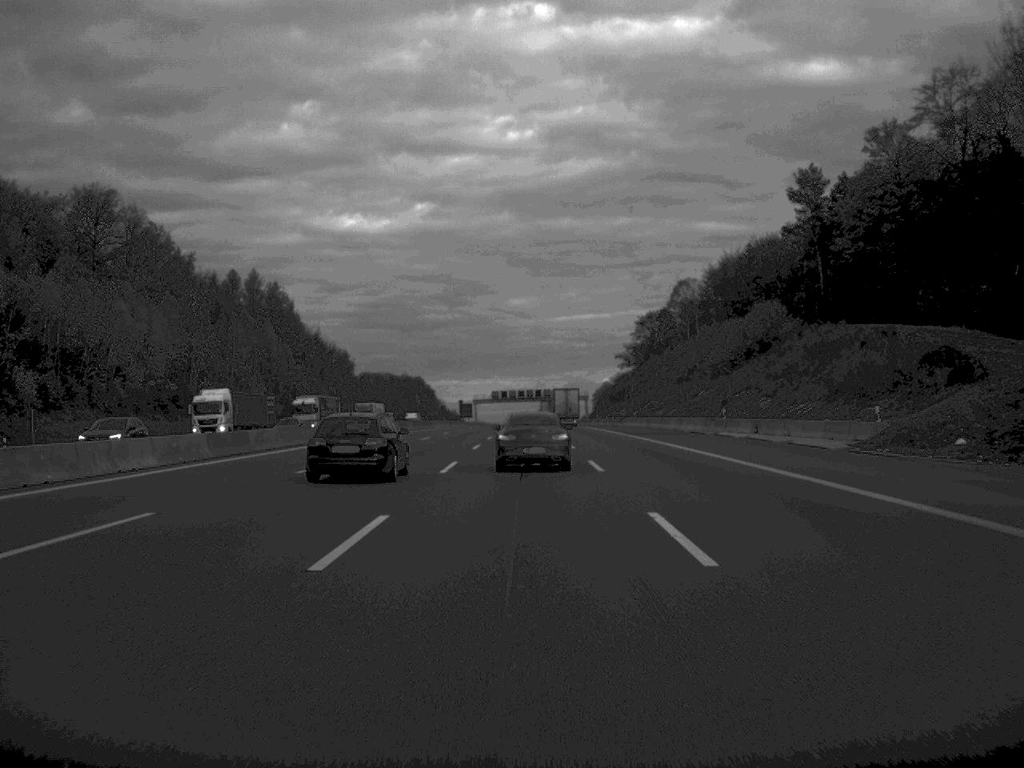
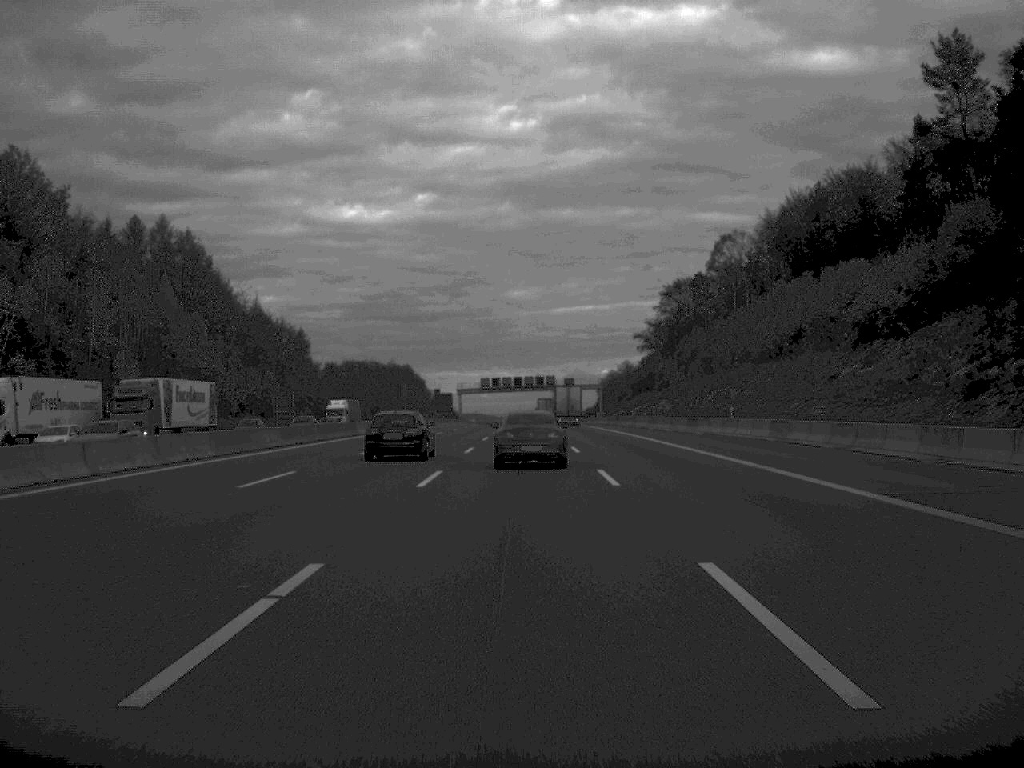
(+0.1, +59.7) m; 0°
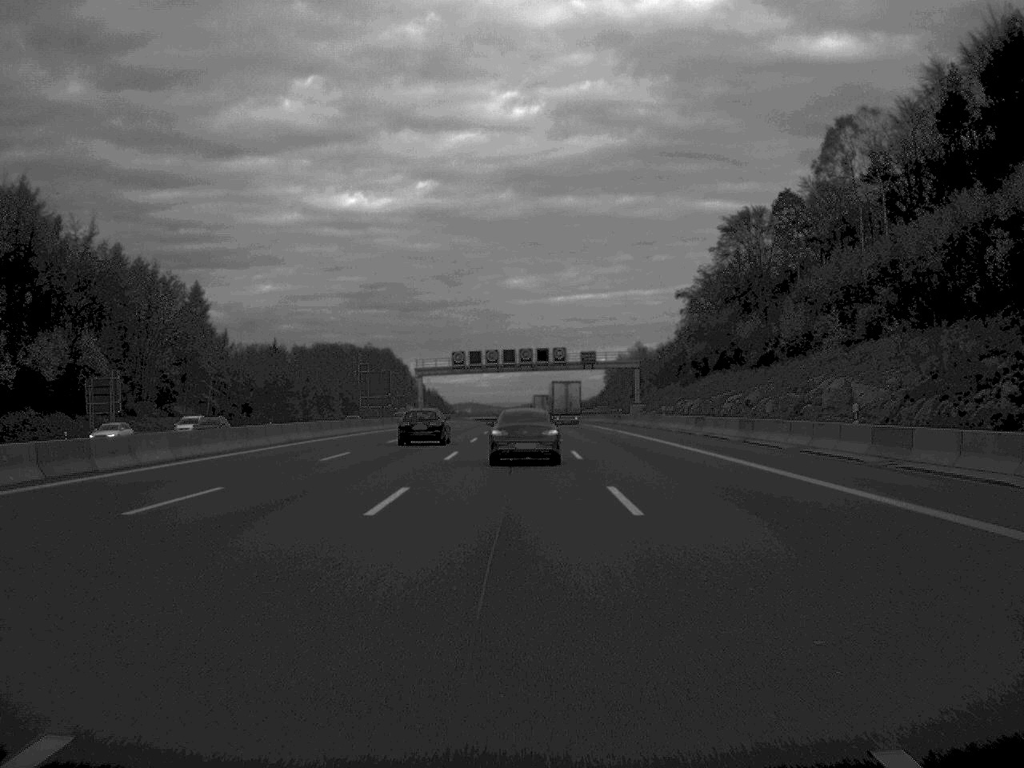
(+0.1, +78.6) m; 0°
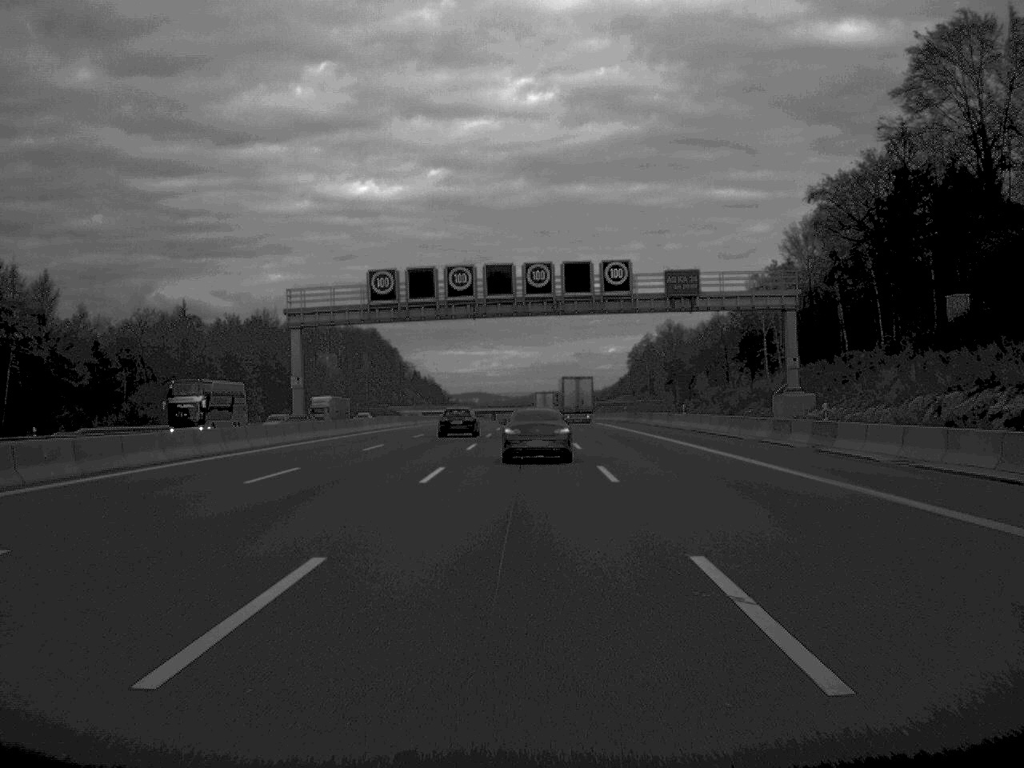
(-0.3, +82.1) m; 0°
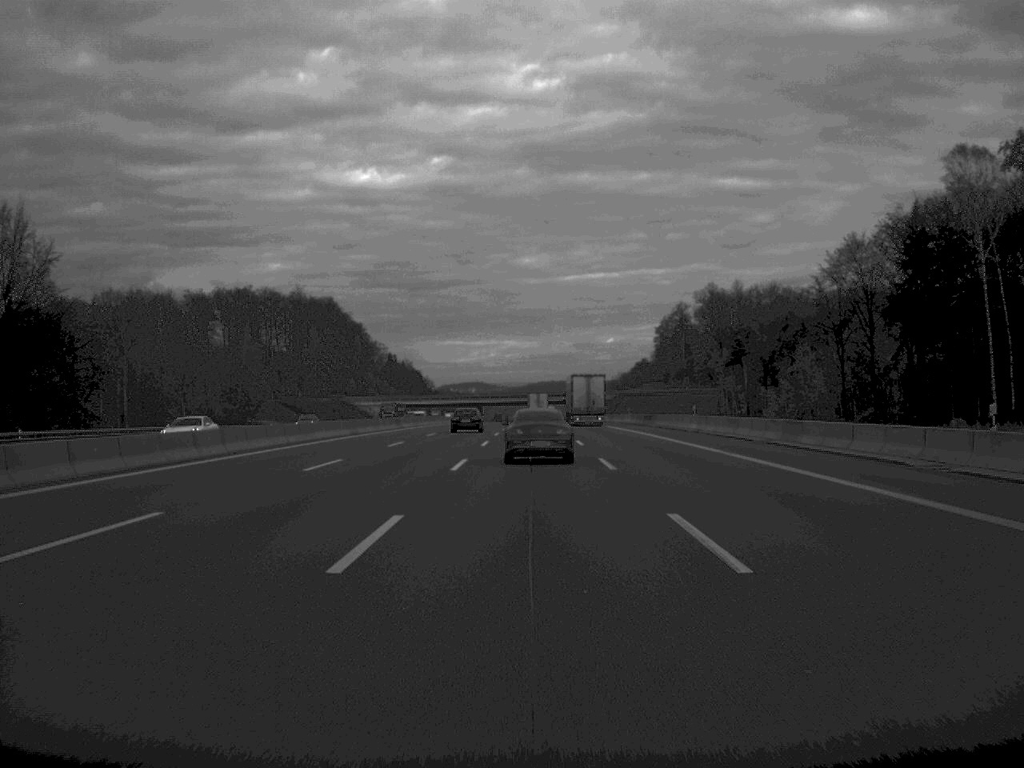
(+0.1, +102.5) m; 0°
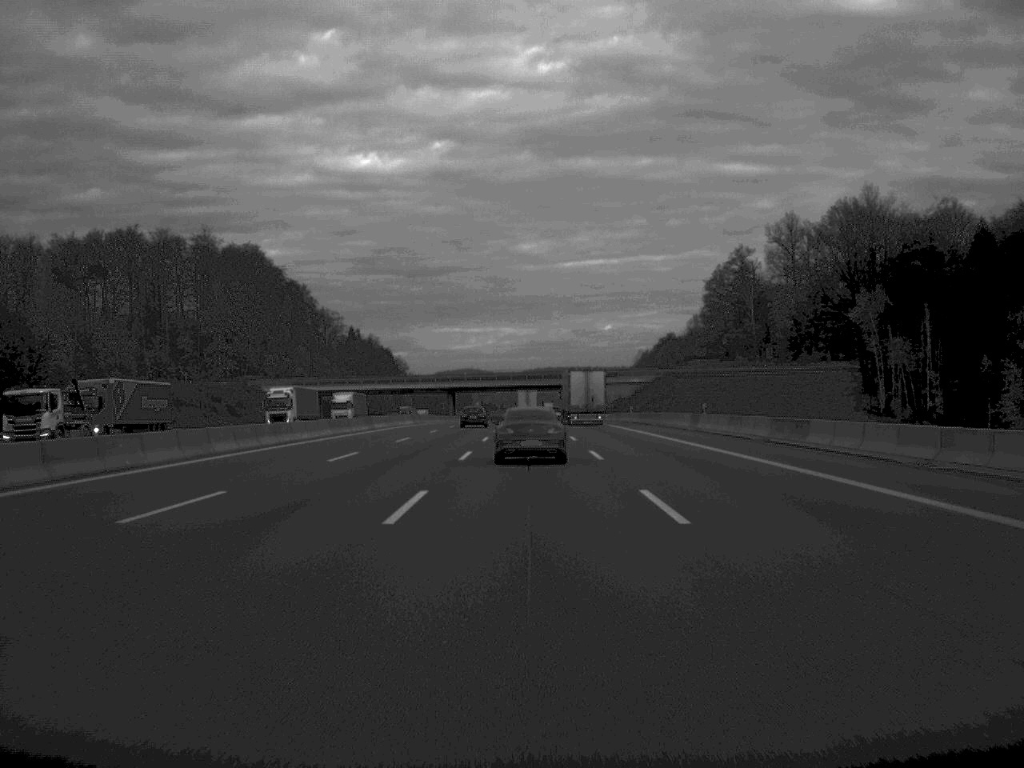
(+0.2, +102.8) m; 0°
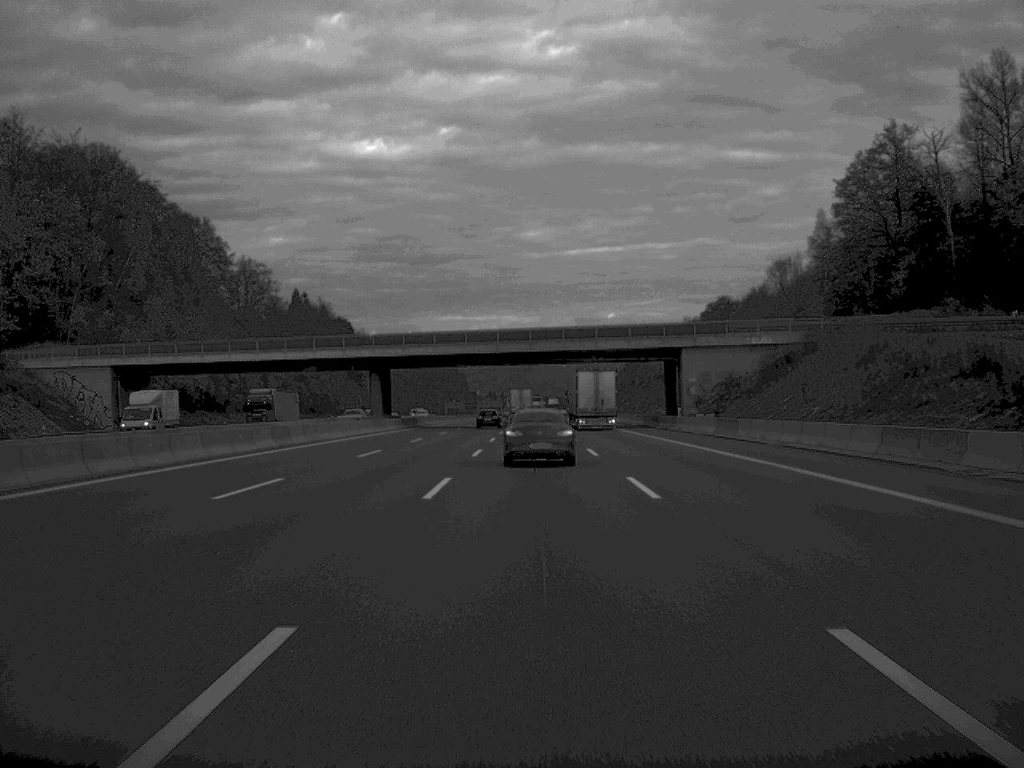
(-0.1, +102.7) m; 0°
